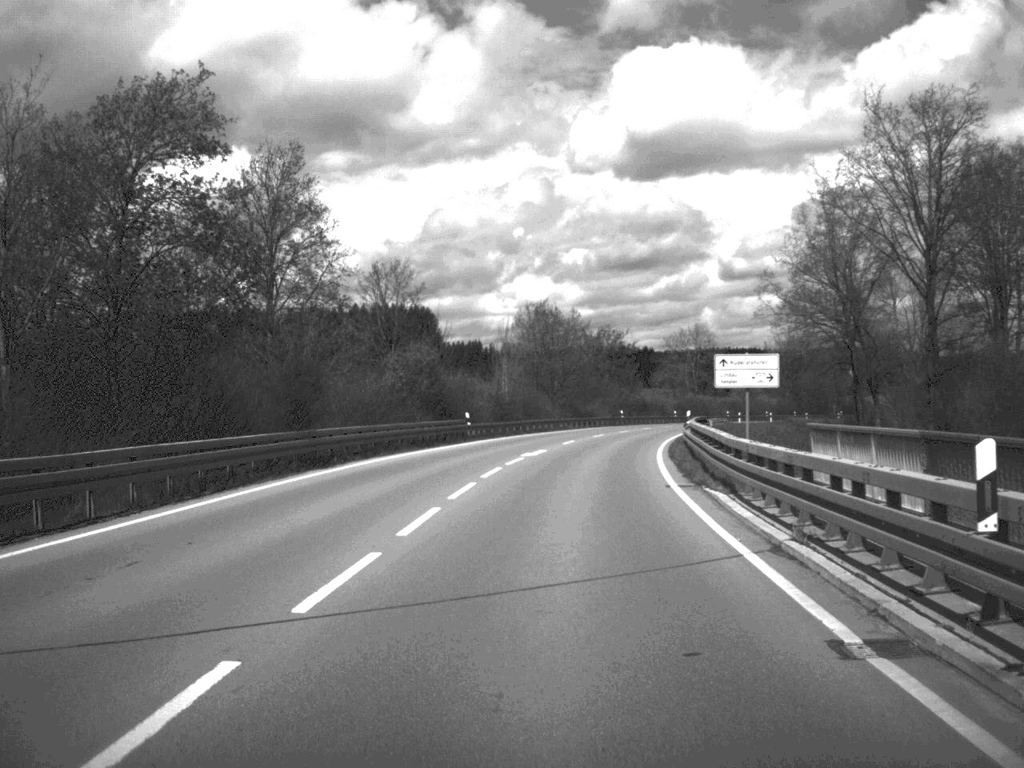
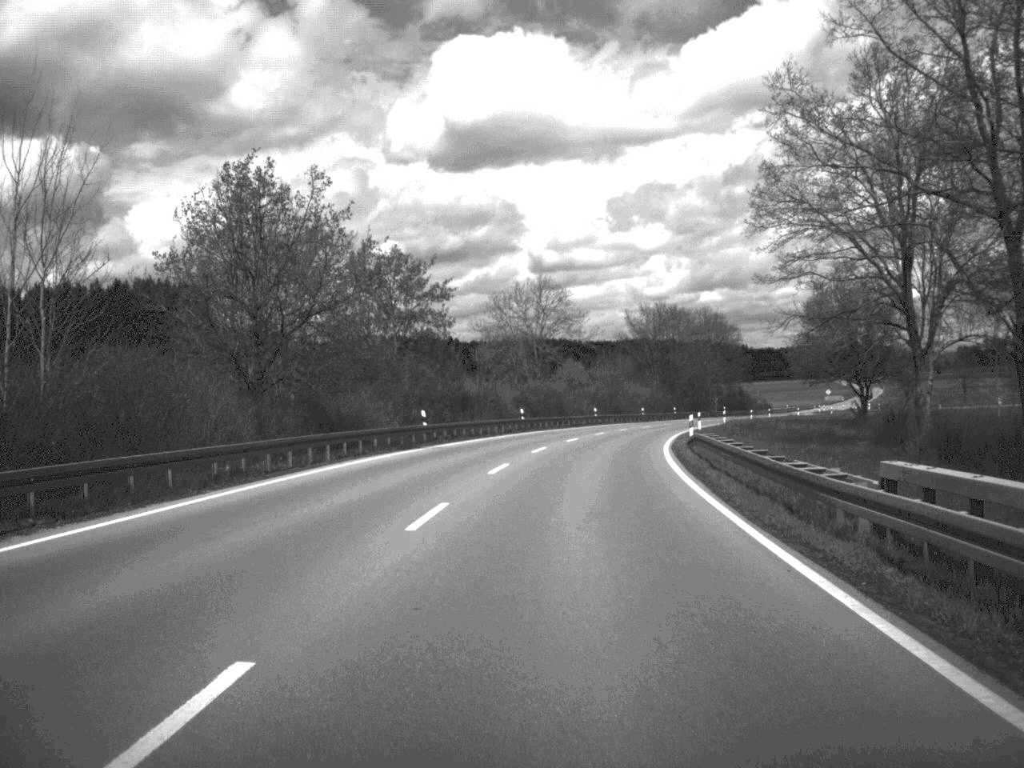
(+4.2, +58.7) m; +9°
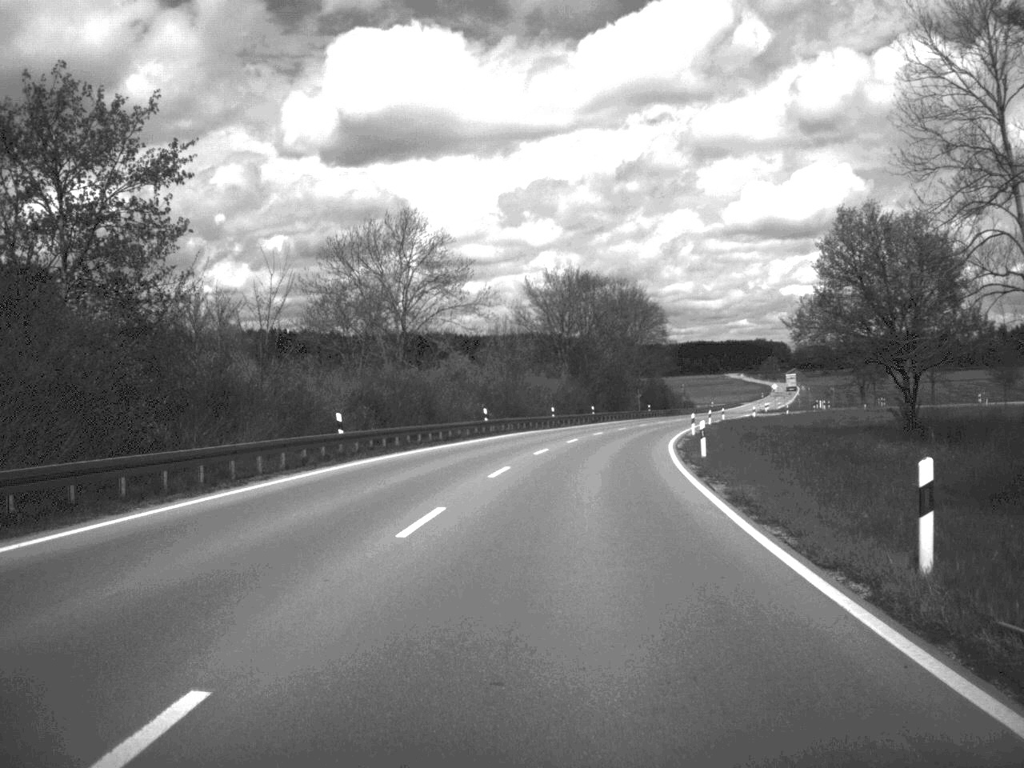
(+1.6, +36.0) m; +5°
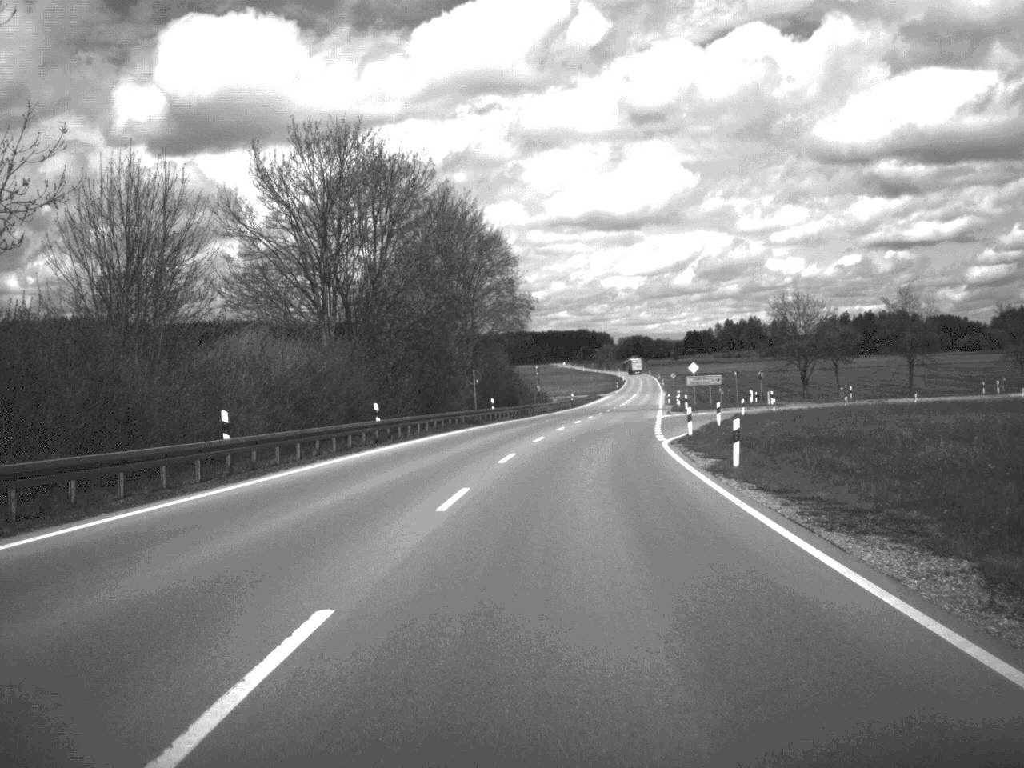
(+3.8, +56.3) m; +8°
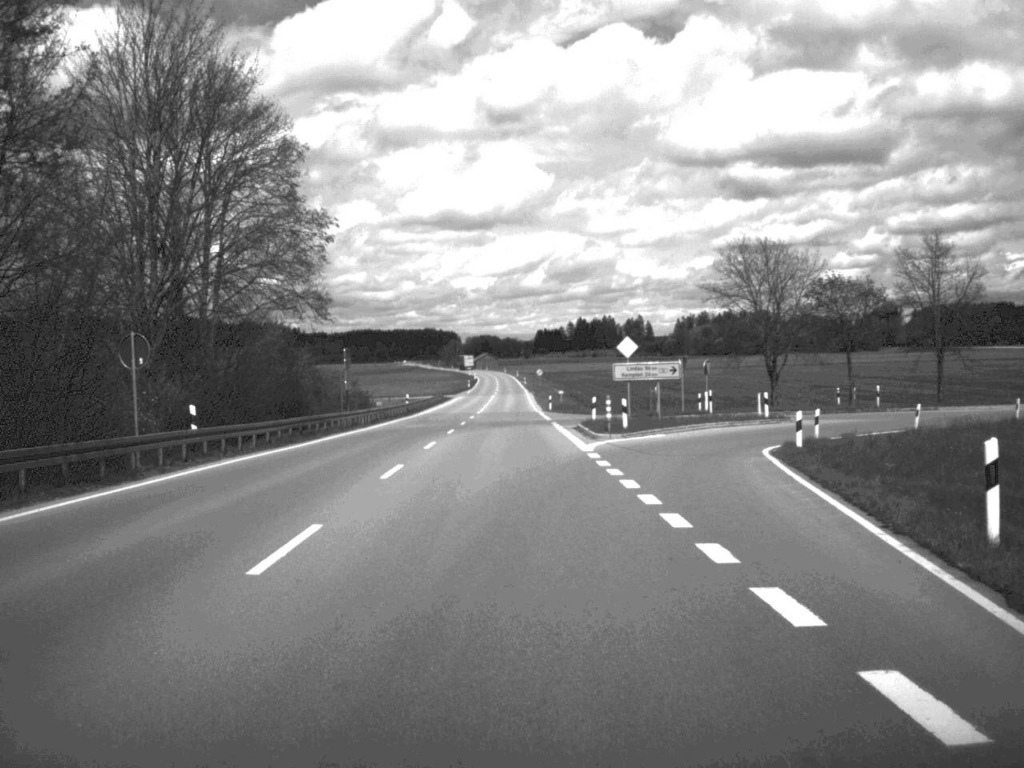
(+2.1, +41.5) m; +7°
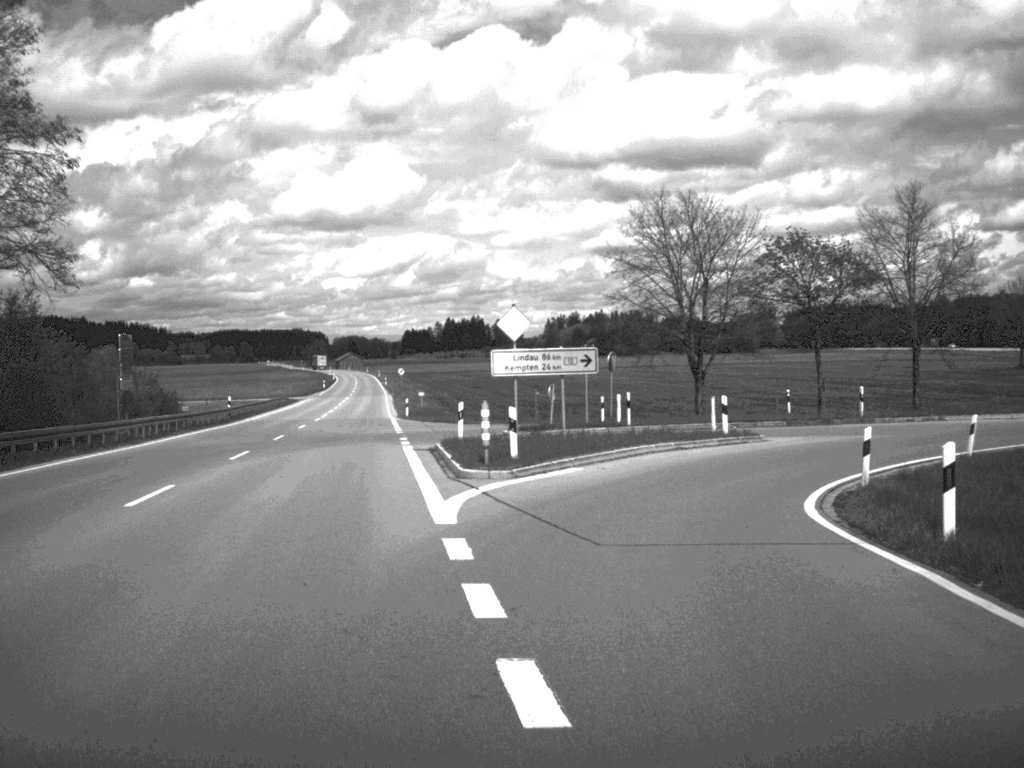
(+0.8, +17.2) m; +6°
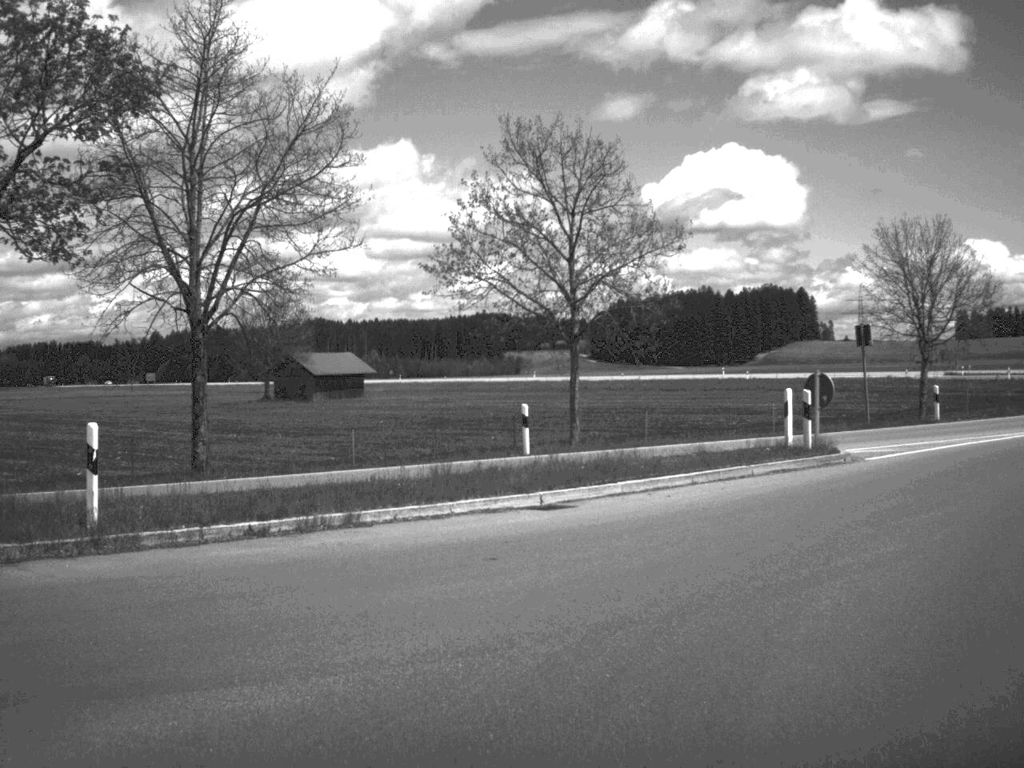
(+6.7, +28.8) m; +36°
